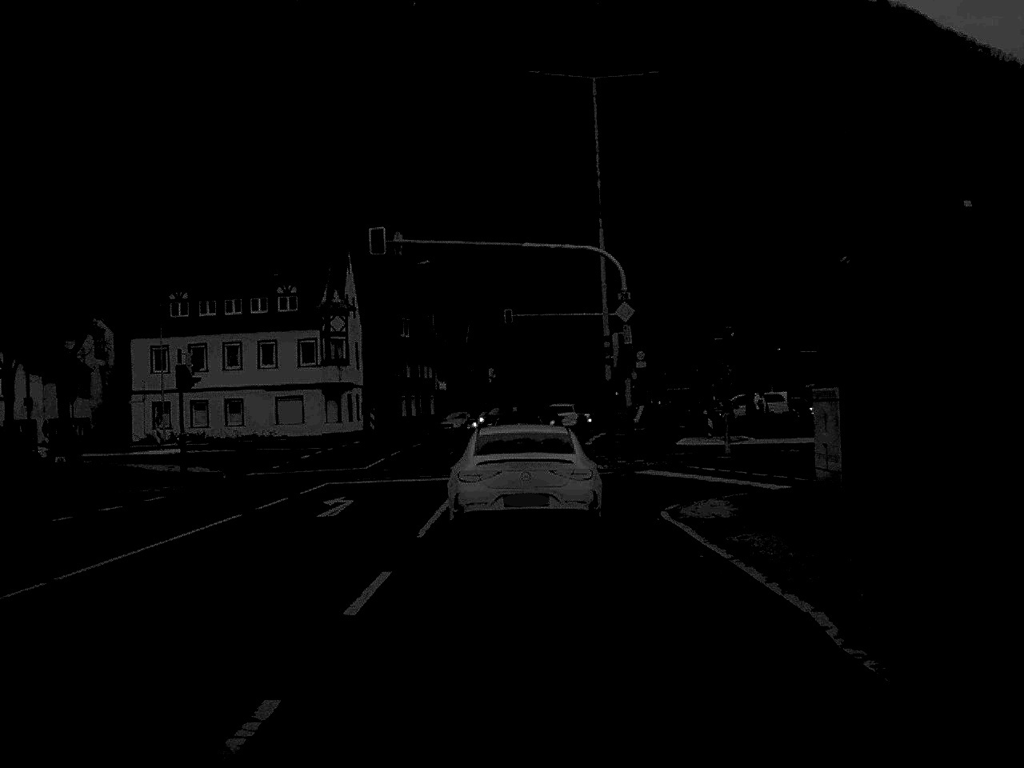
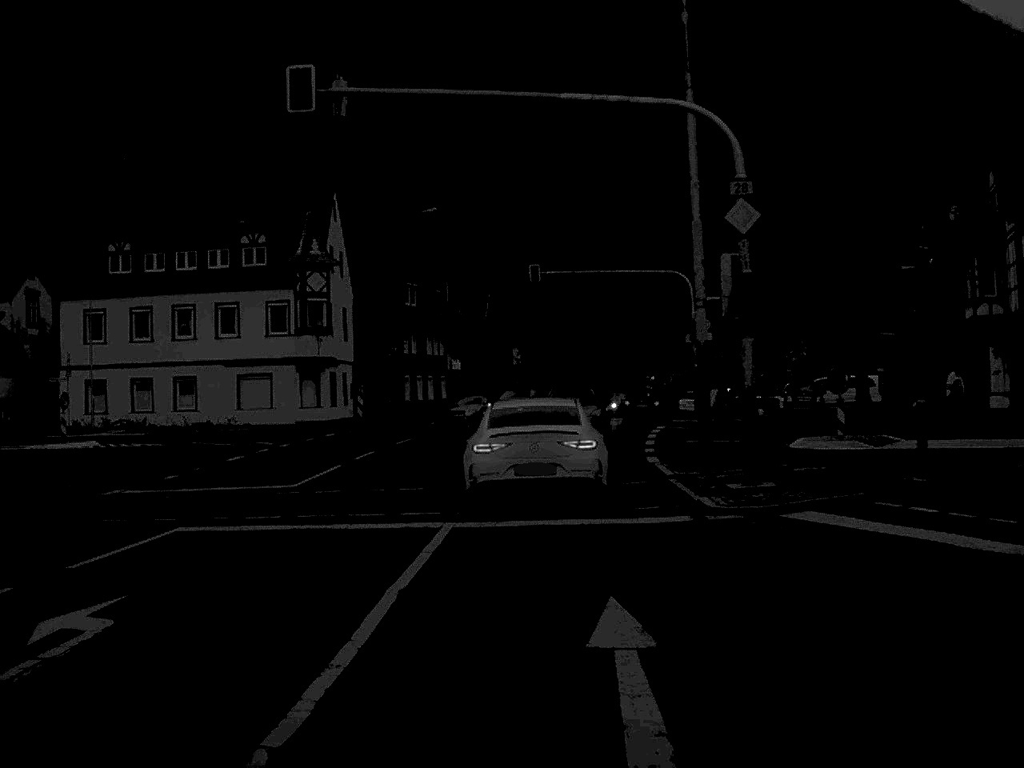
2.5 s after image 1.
(-0.1, +14.9) m; -1°
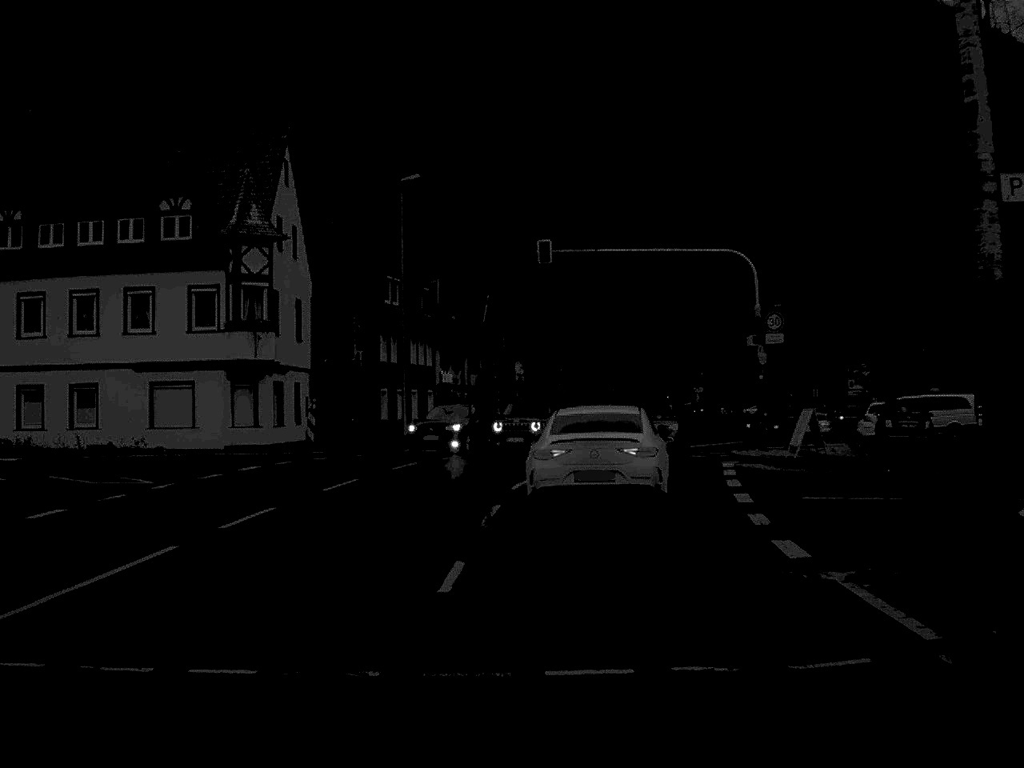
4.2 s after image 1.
(0.0, +13.3) m; 0°
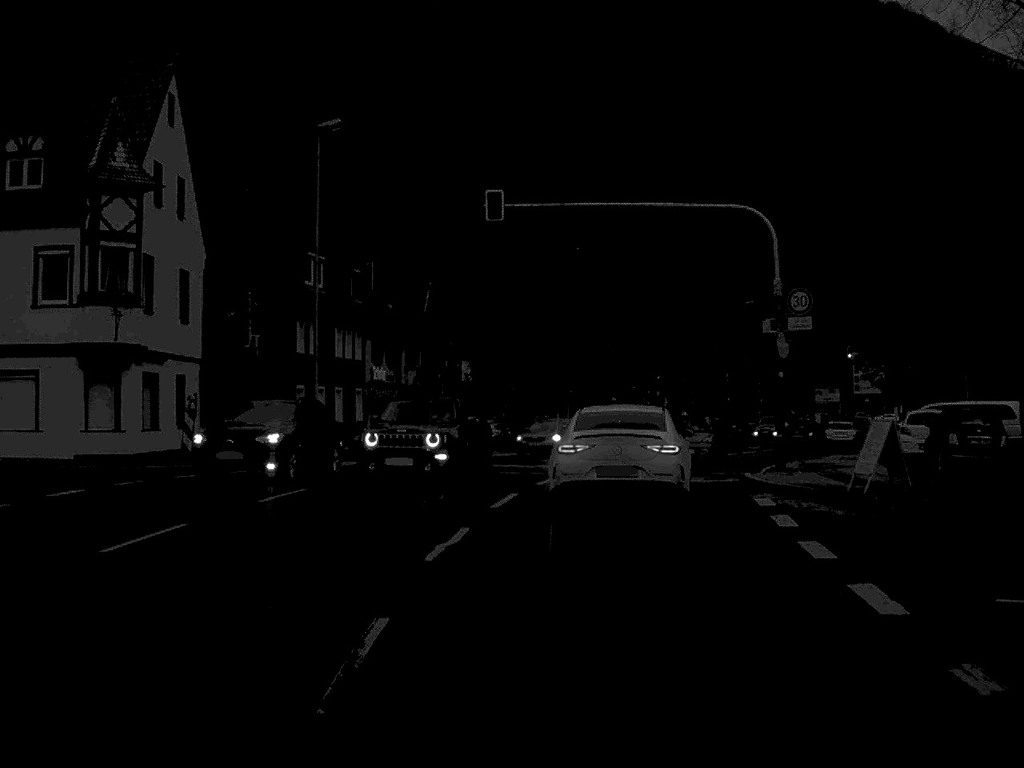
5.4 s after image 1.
(+0.2, +9.6) m; +2°
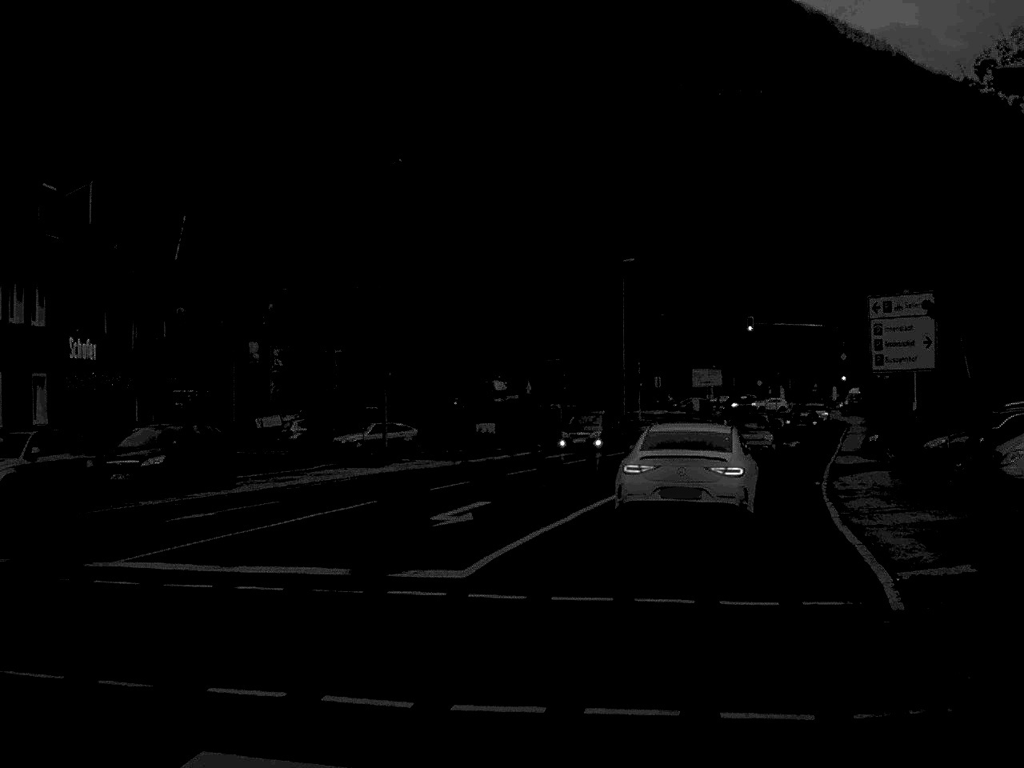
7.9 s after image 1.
(+1.5, +22.0) m; +7°
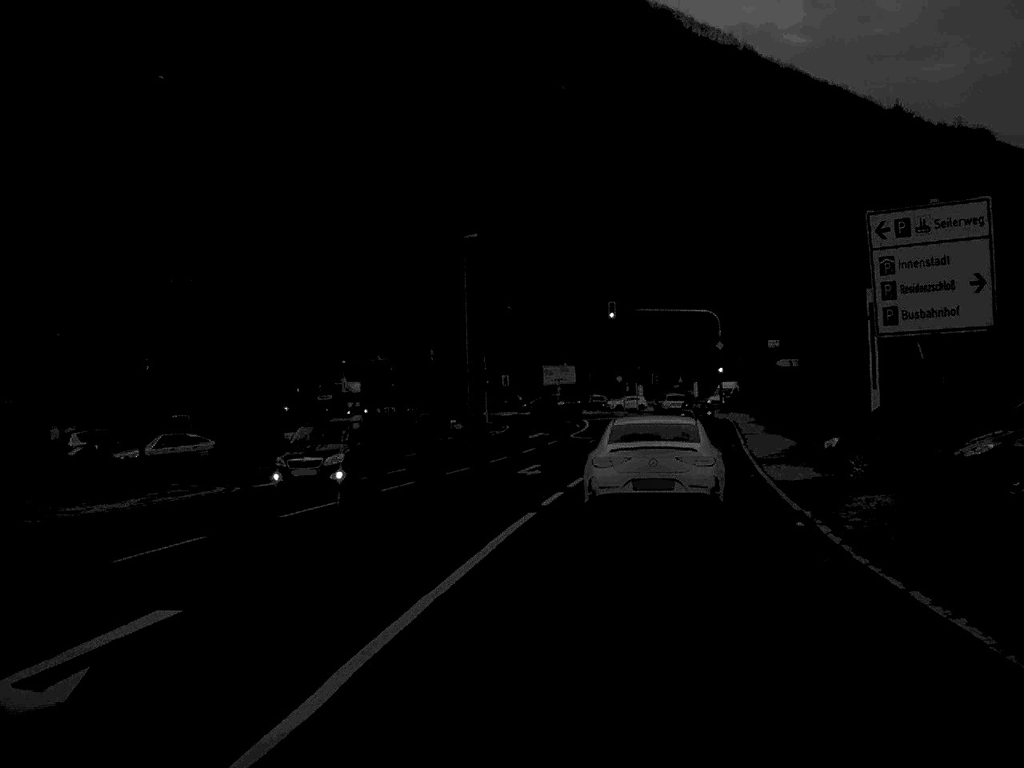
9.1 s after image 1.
(+0.7, +11.8) m; +7°
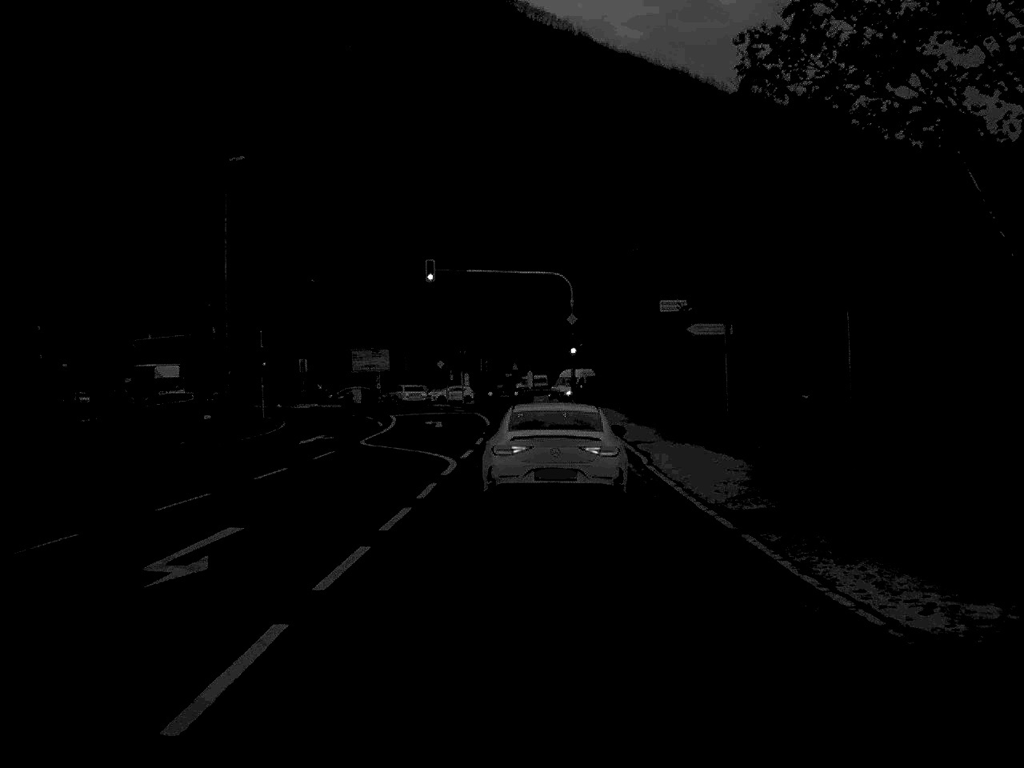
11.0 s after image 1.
(+1.5, +19.2) m; +8°
